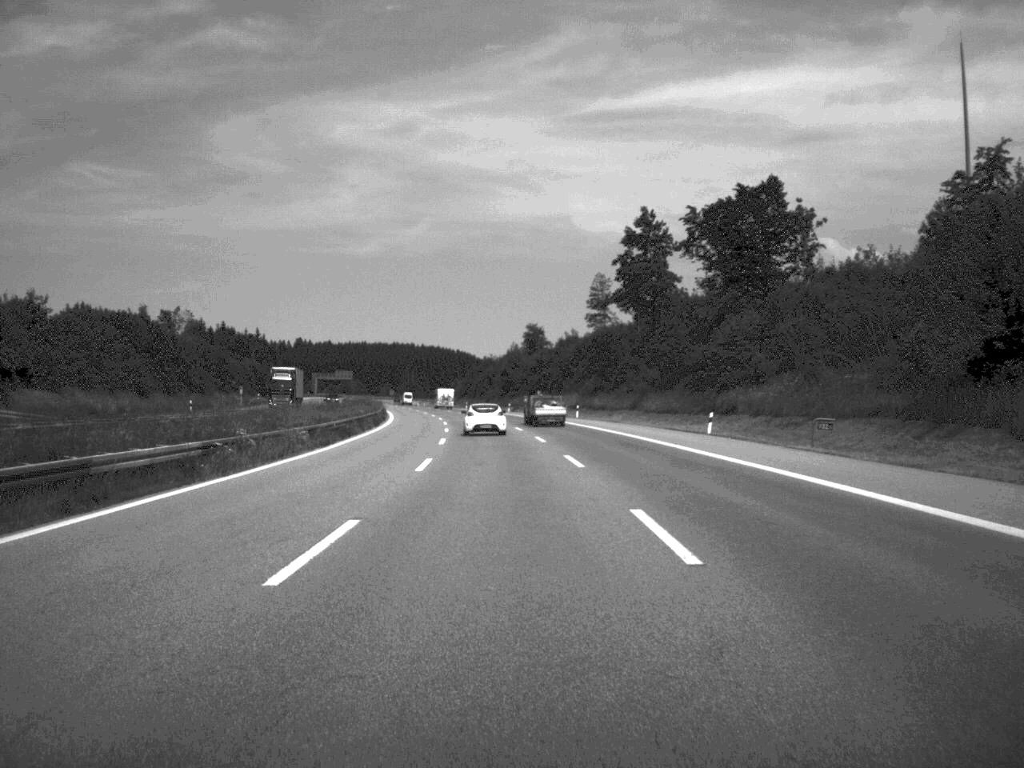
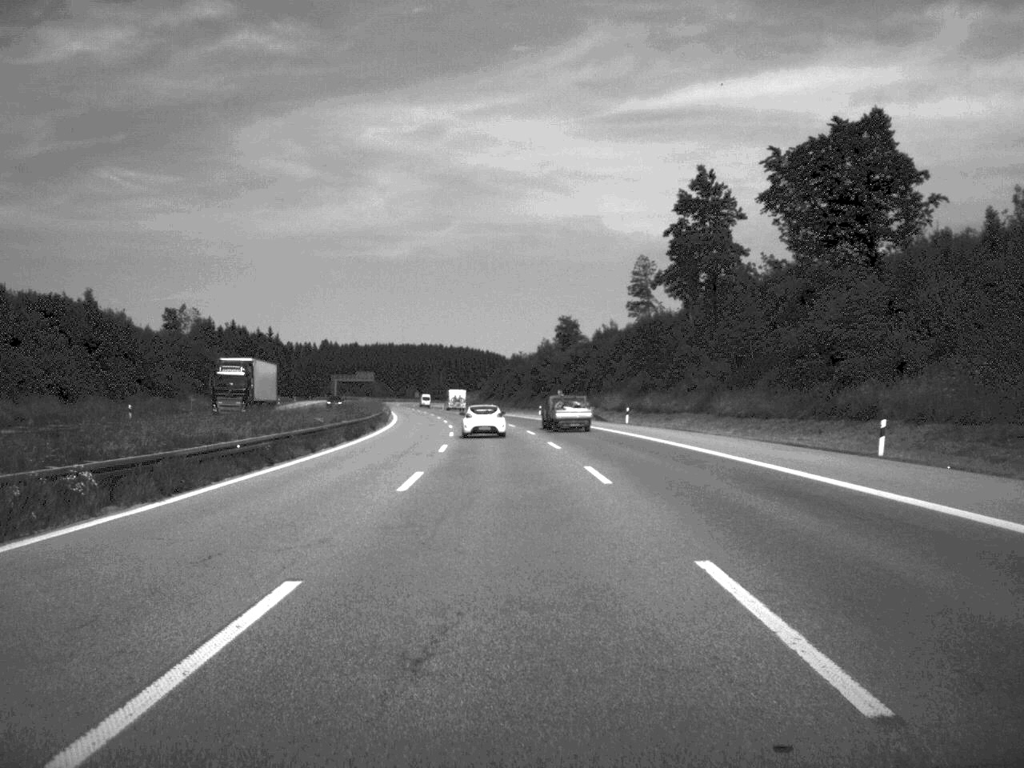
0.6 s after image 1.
(-0.3, +23.0) m; -1°
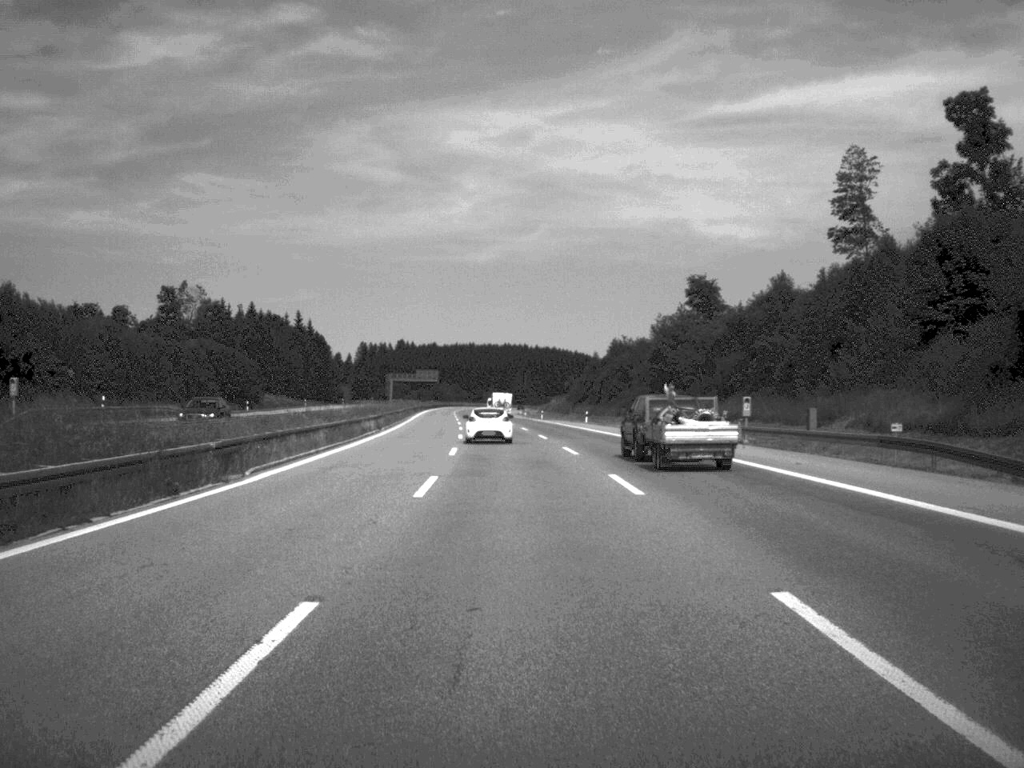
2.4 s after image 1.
(-2.5, +70.4) m; -4°
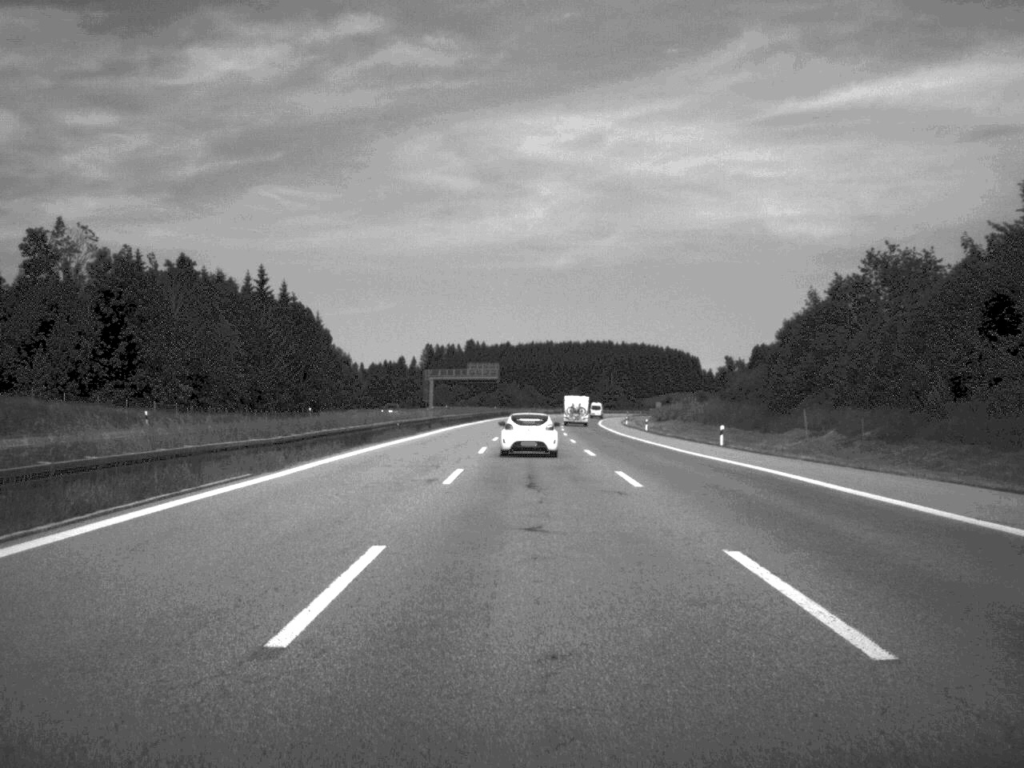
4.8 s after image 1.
(-3.7, +99.6) m; -4°
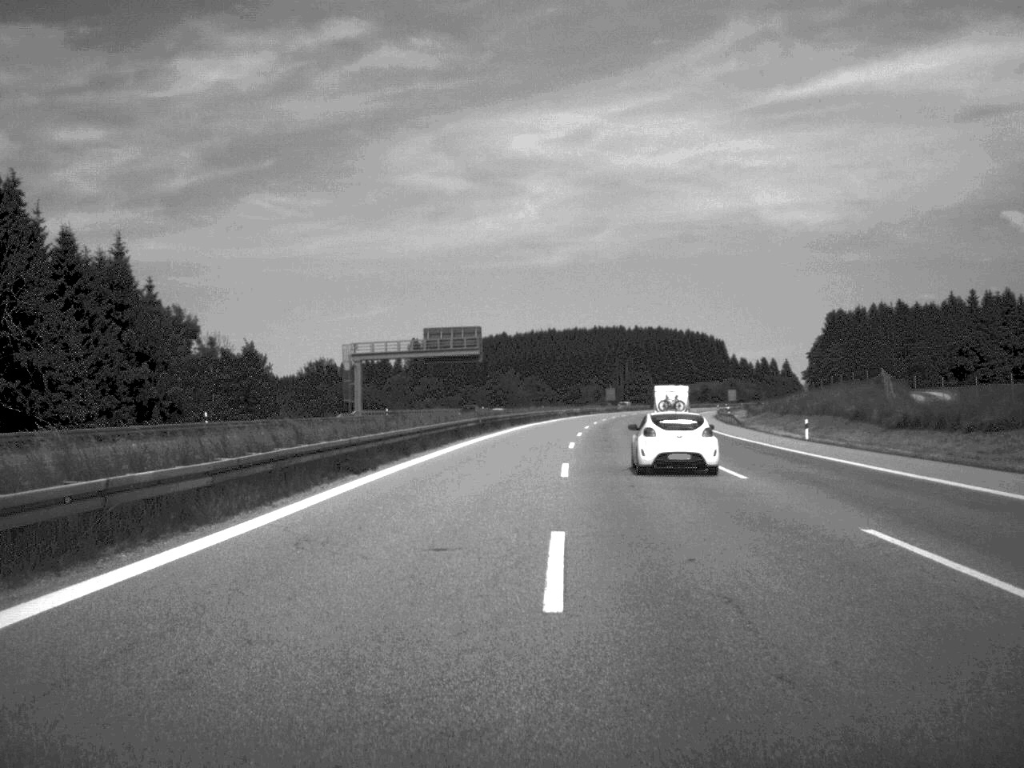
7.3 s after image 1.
(-0.9, +101.9) m; 0°
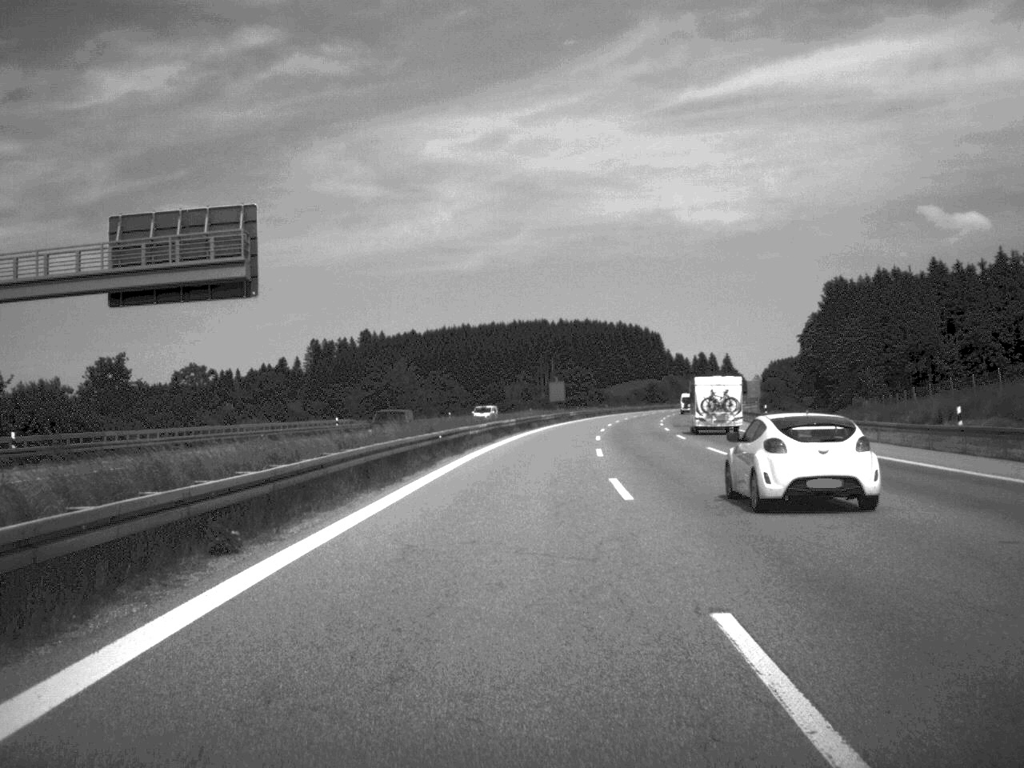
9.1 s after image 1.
(+2.2, +75.3) m; +4°
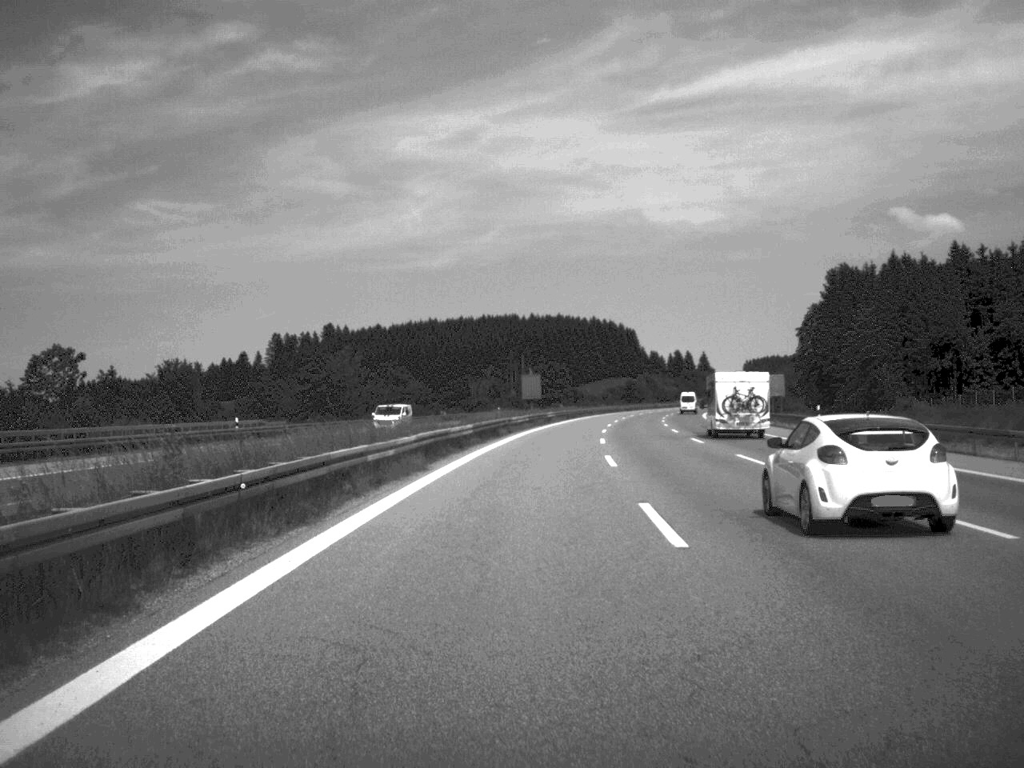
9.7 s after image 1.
(+0.3, +24.4) m; +1°
